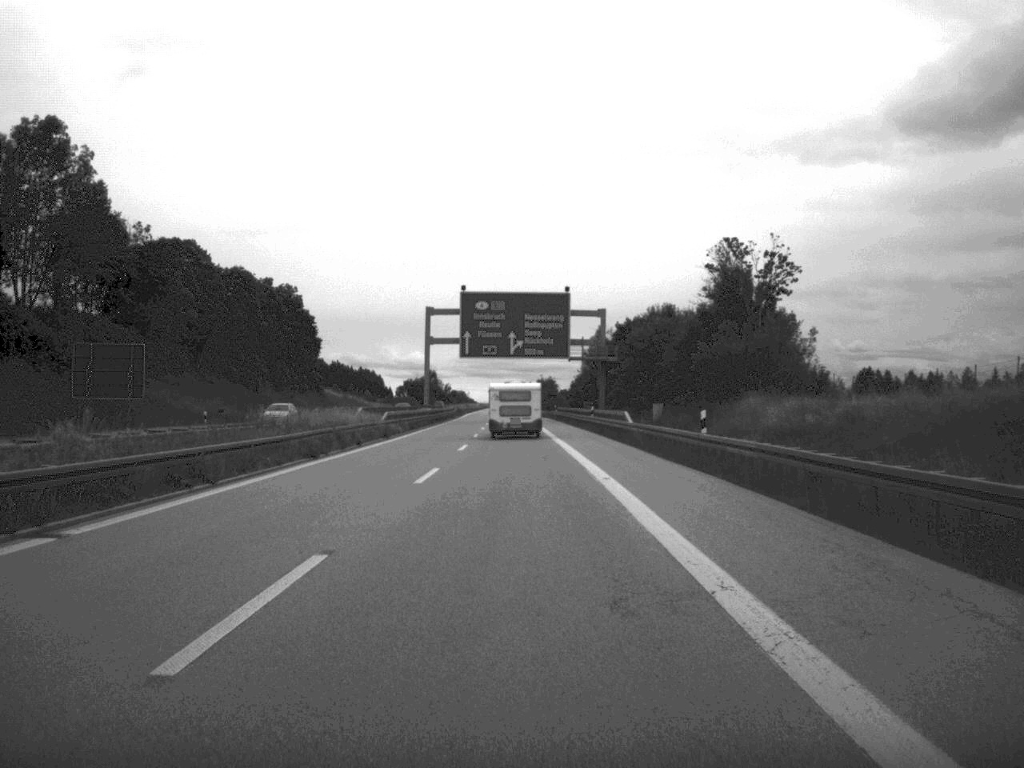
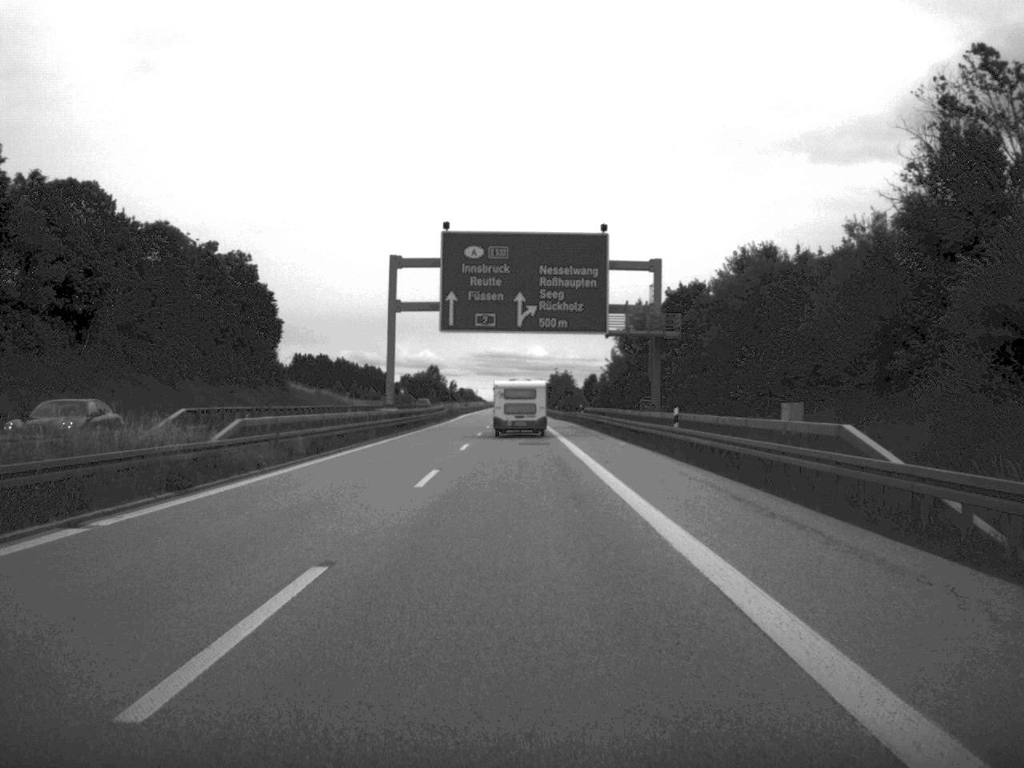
(-0.2, +36.9) m; 0°
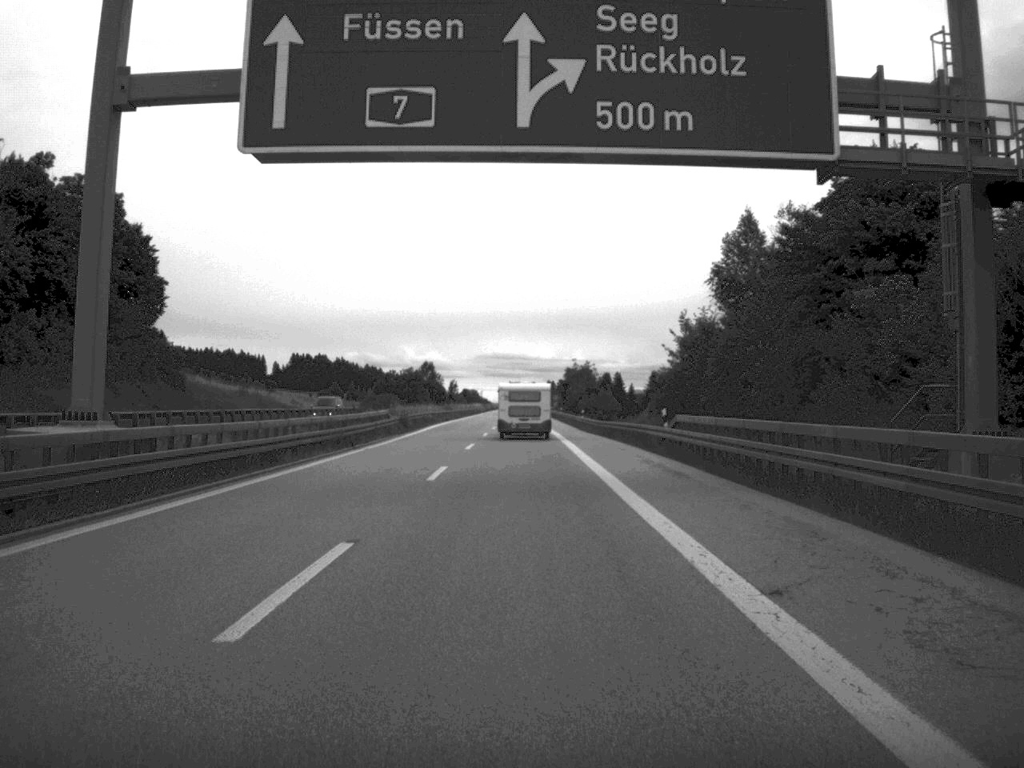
(-0.2, +51.0) m; 0°
